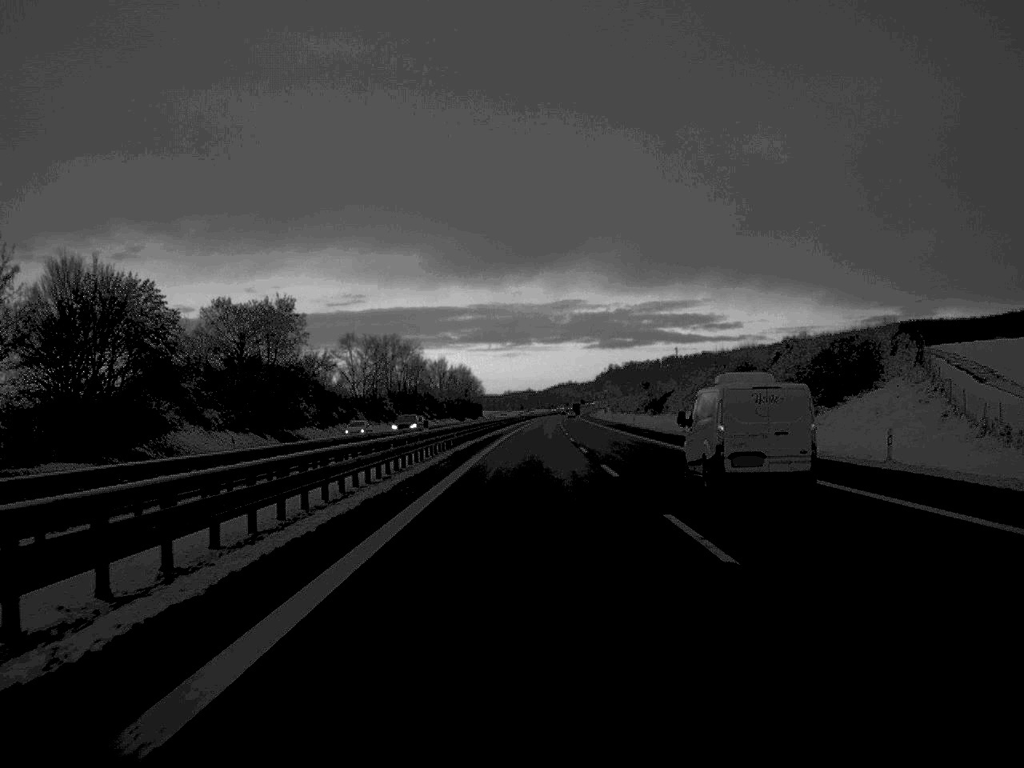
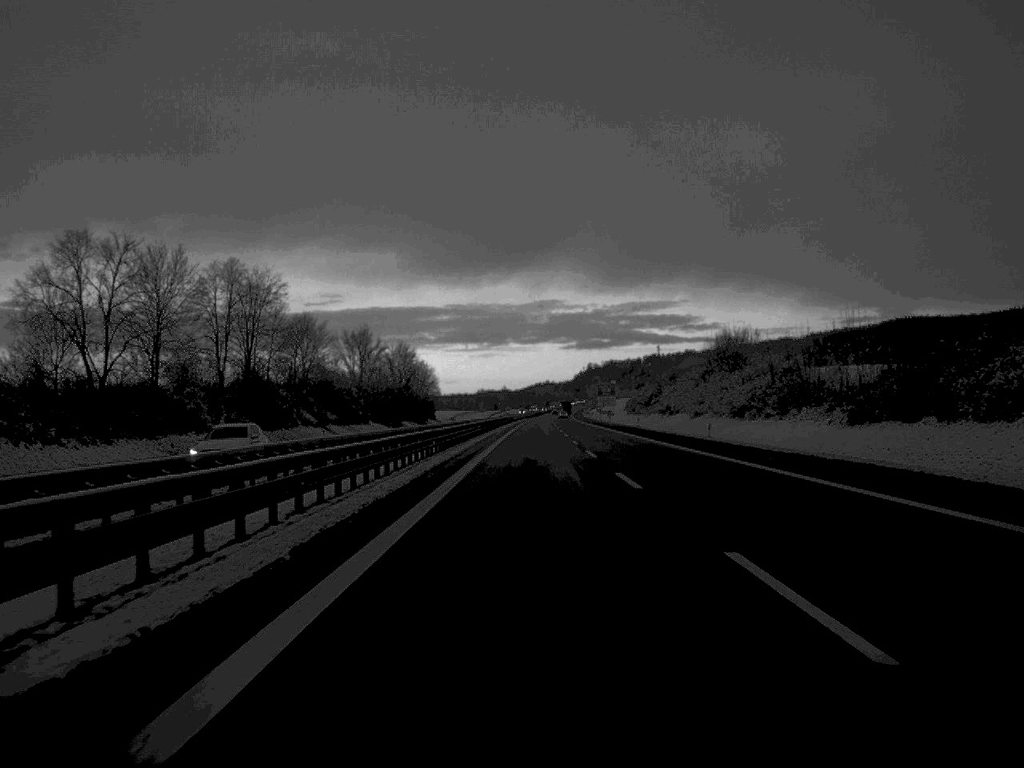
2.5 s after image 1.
(+1.0, +112.9) m; +1°
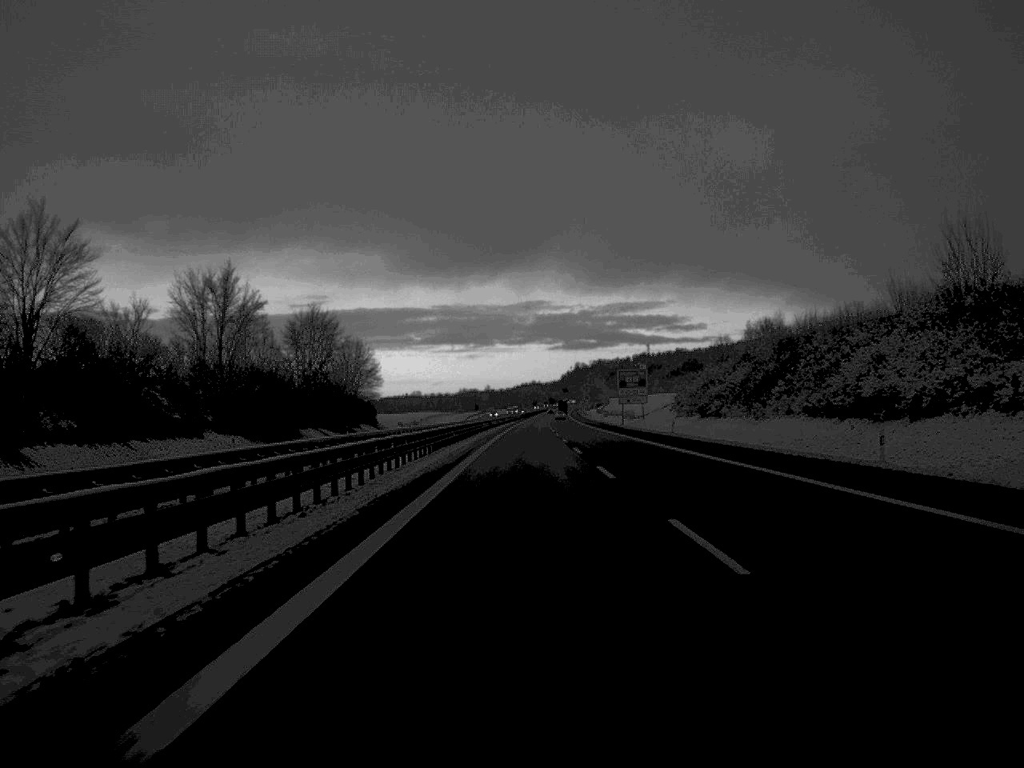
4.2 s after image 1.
(+0.5, +85.2) m; +1°
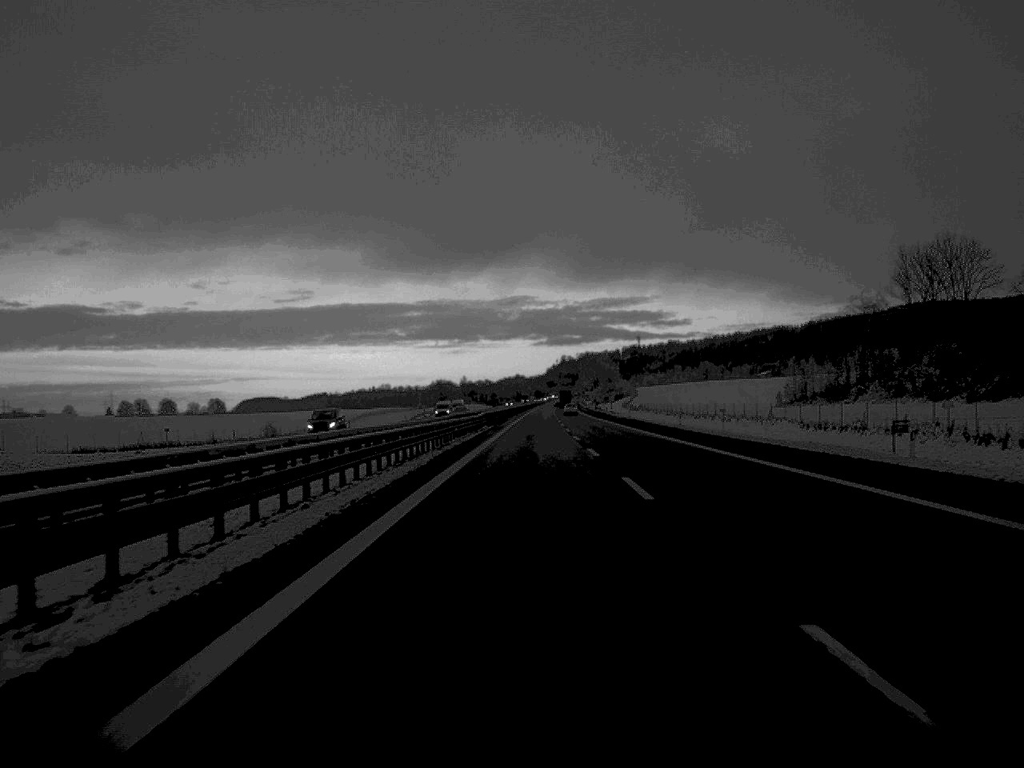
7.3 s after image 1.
(+0.7, +152.5) m; +1°
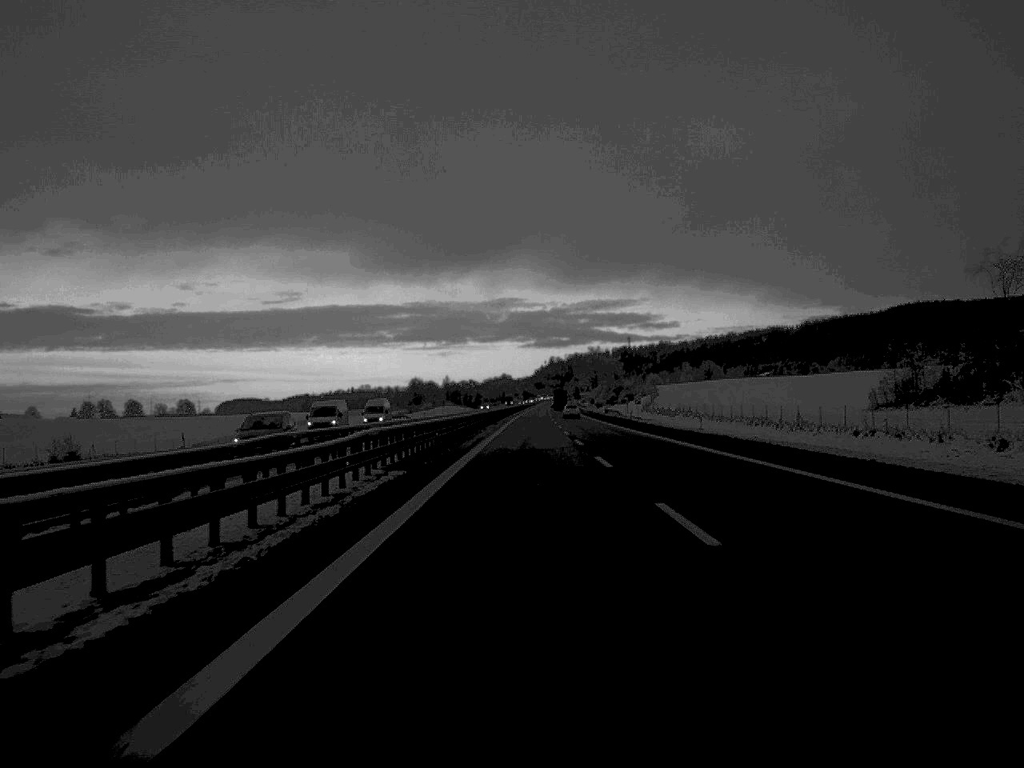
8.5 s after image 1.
(+0.3, +60.4) m; +1°
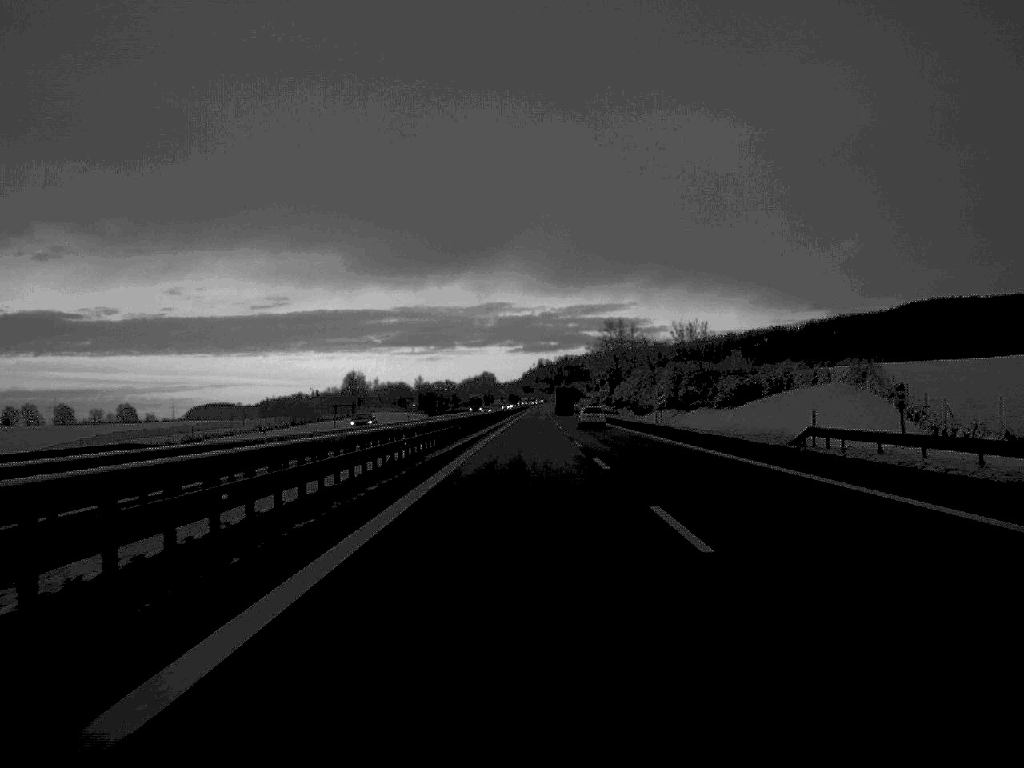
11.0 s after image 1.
(+0.6, +125.8) m; +1°
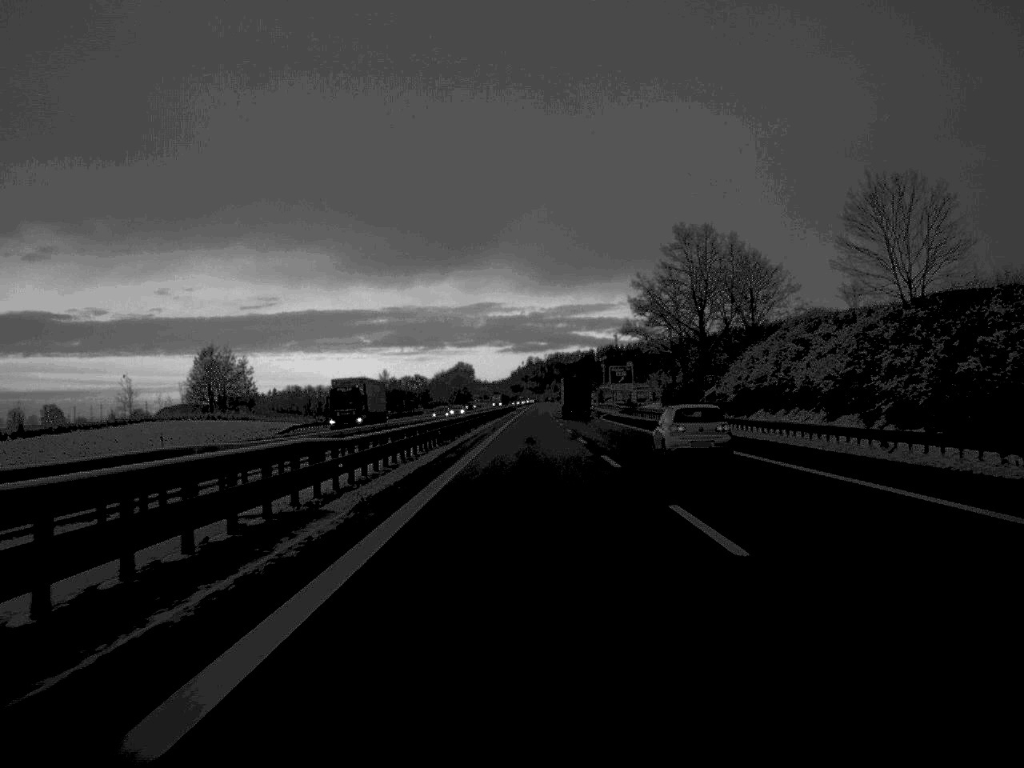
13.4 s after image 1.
(+0.5, +125.8) m; 0°
